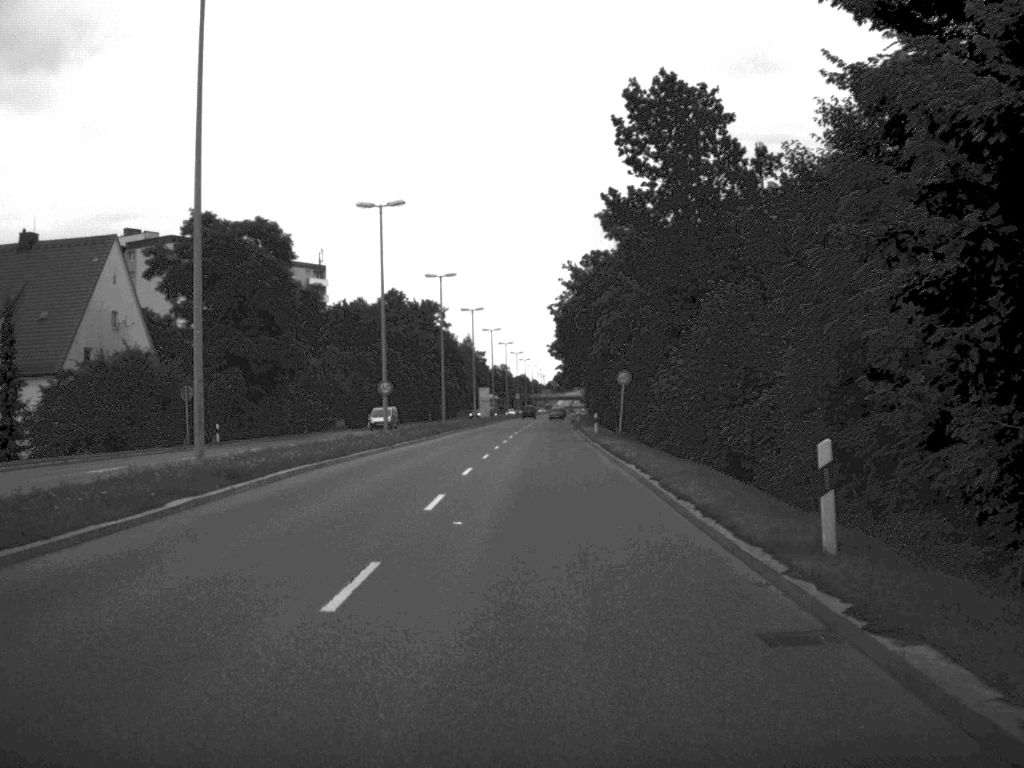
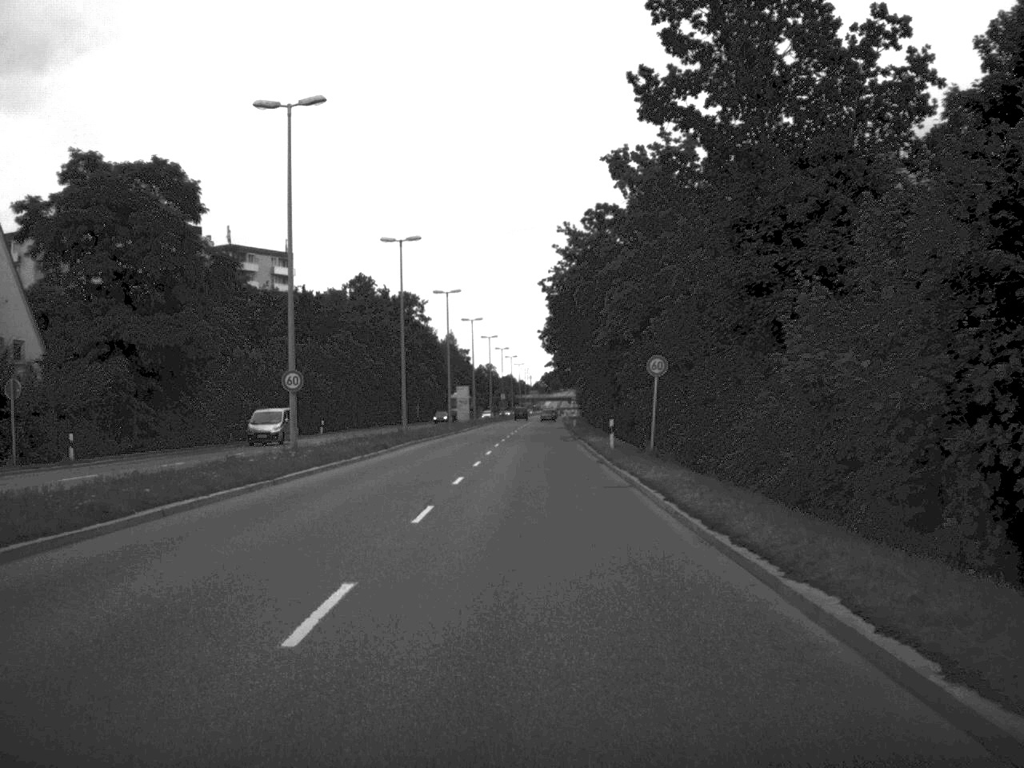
(+0.1, +19.1) m; +1°
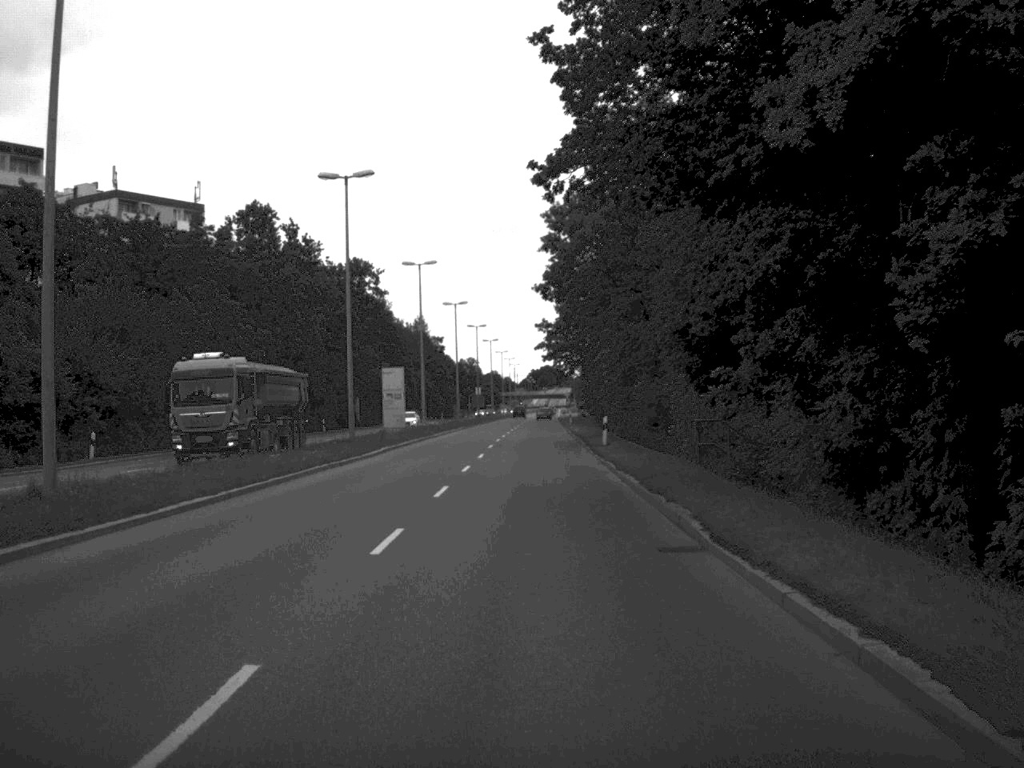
(+0.2, +47.5) m; 0°
